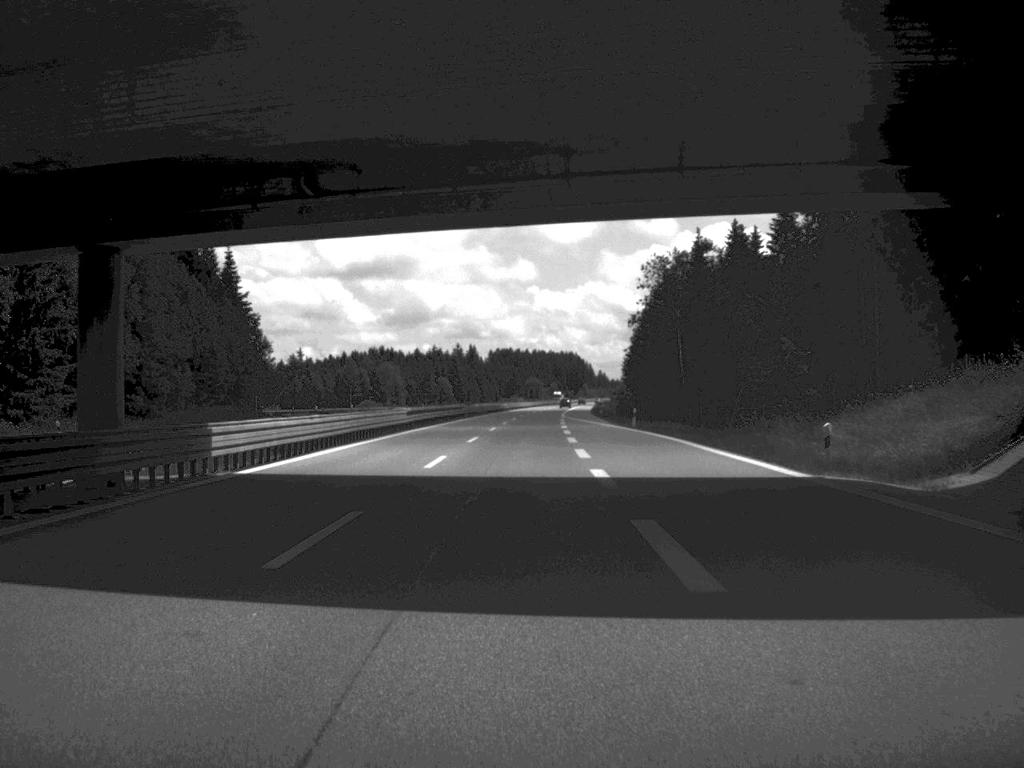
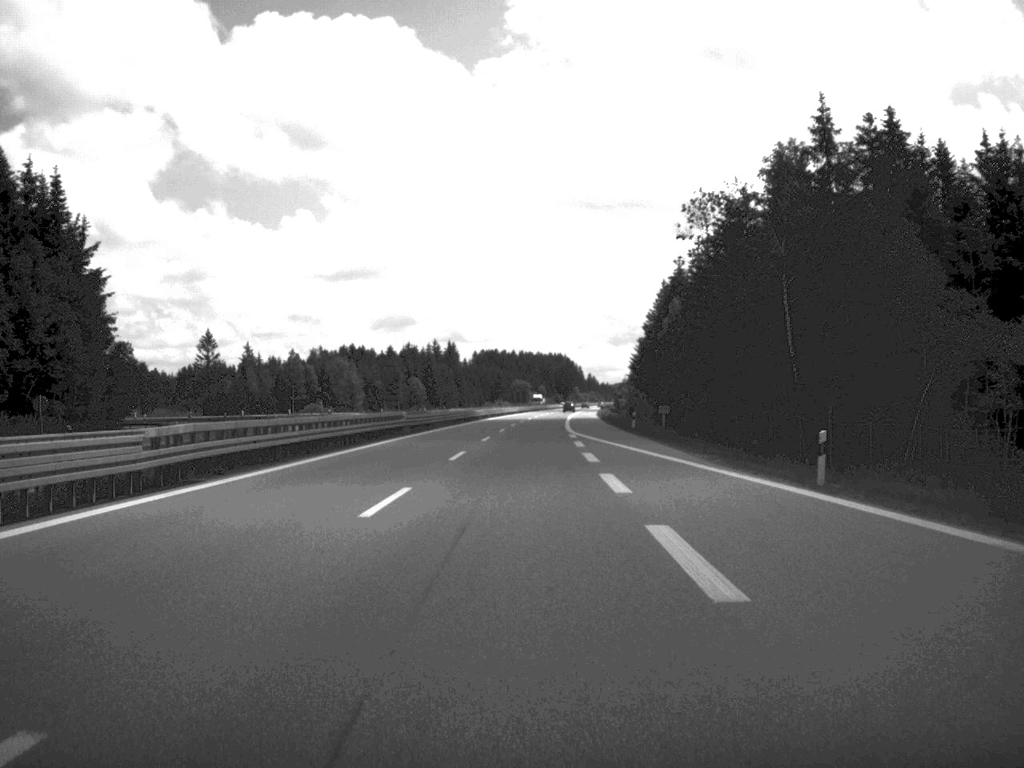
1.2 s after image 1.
(+0.2, +47.5) m; +1°
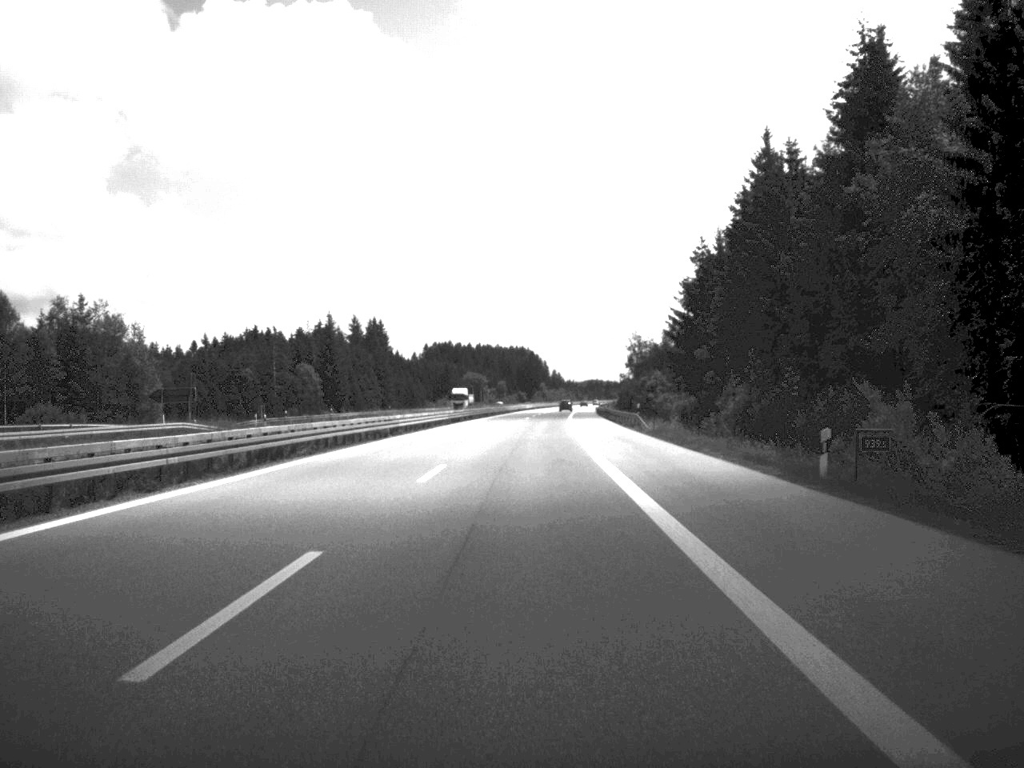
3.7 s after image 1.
(+1.4, +98.8) m; +2°
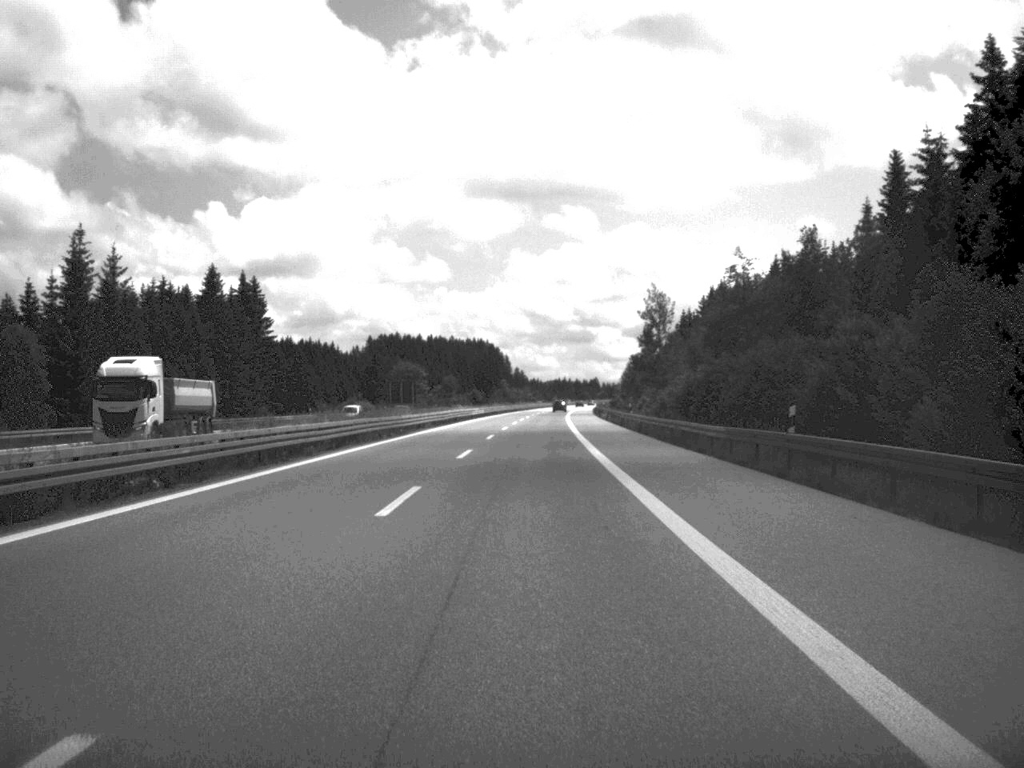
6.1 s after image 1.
(+1.4, +95.7) m; +2°
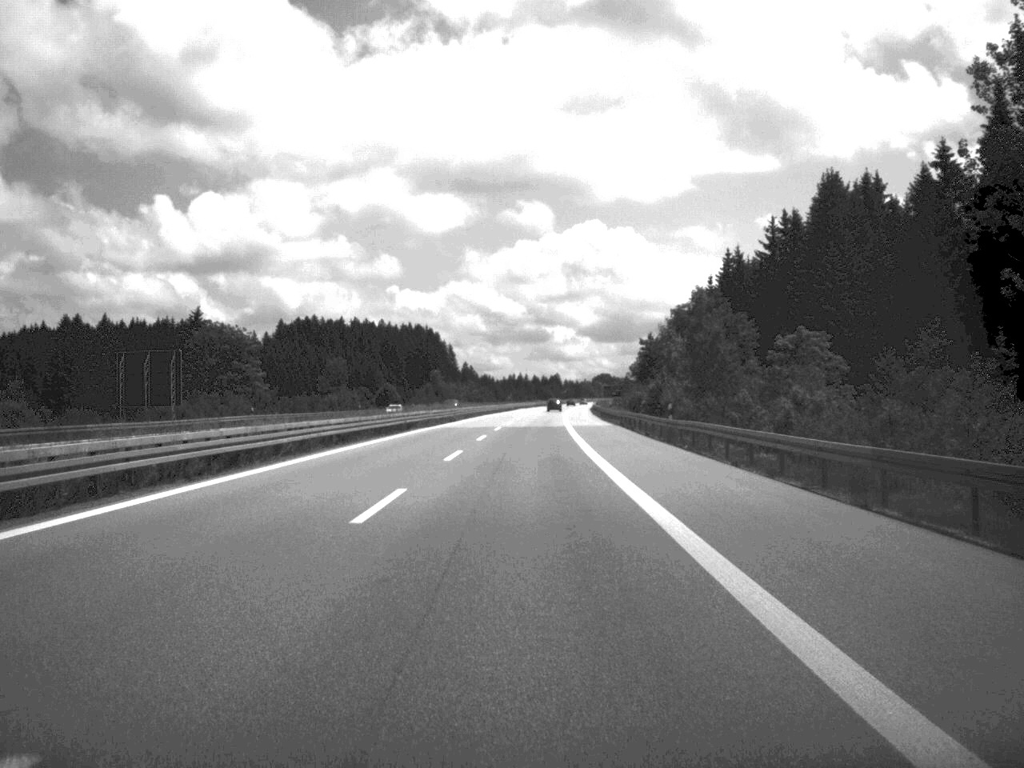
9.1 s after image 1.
(+2.0, +122.6) m; +2°
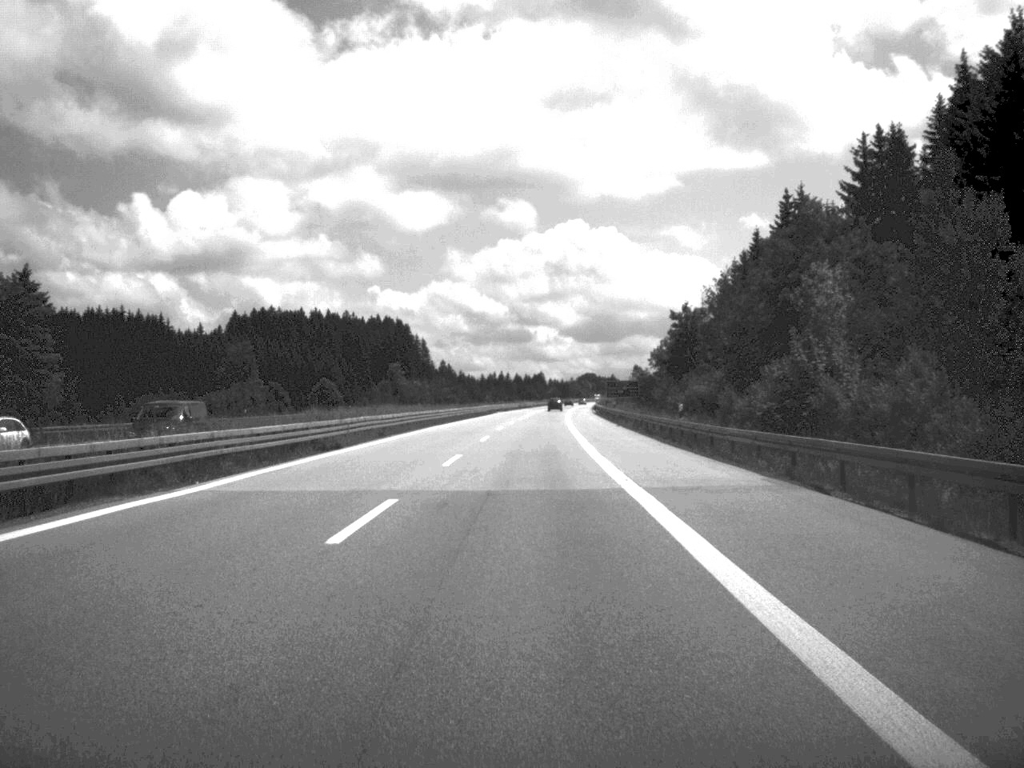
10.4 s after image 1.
(+0.3, +52.3) m; +1°
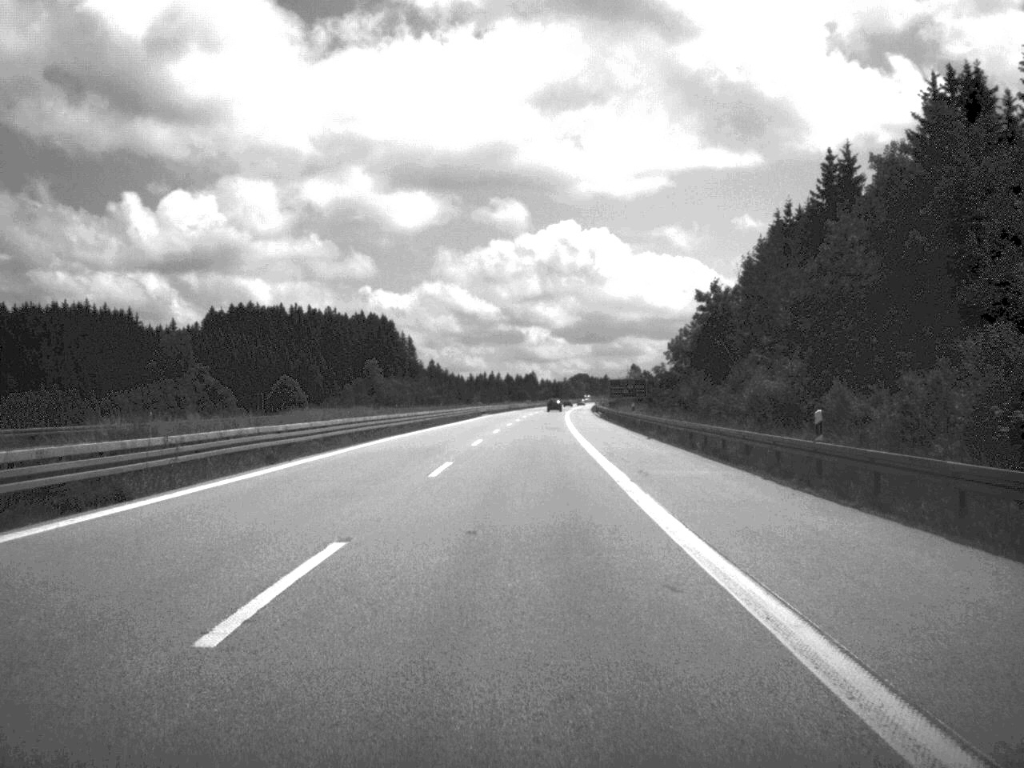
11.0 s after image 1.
(+0.1, +22.2) m; 0°
